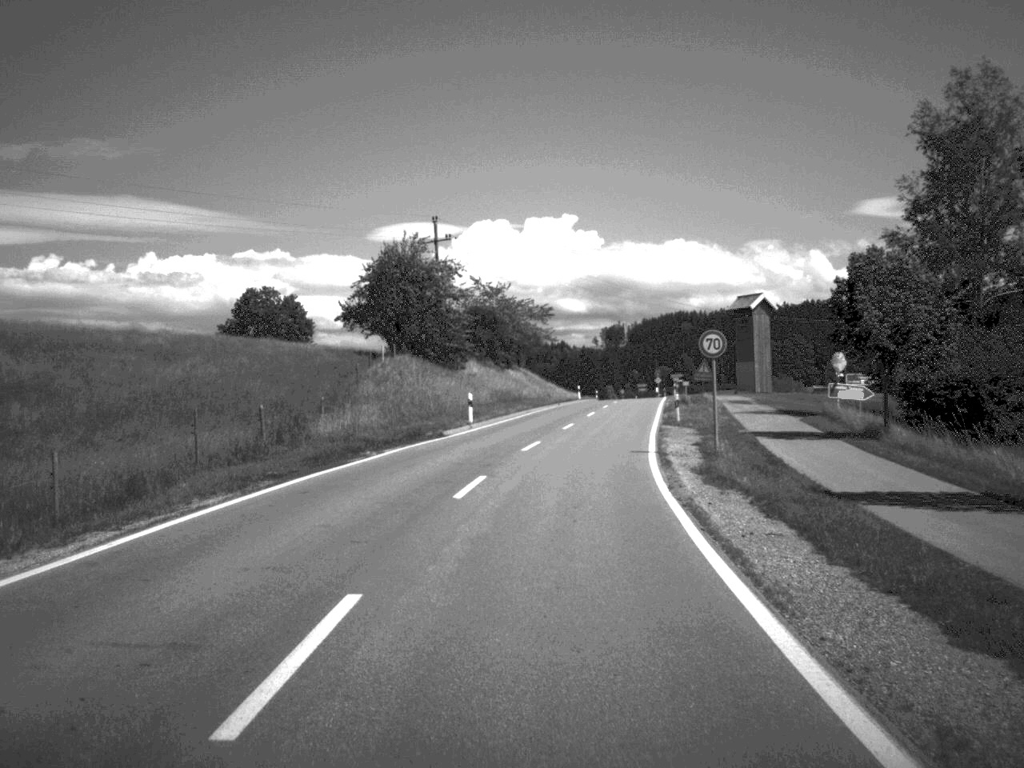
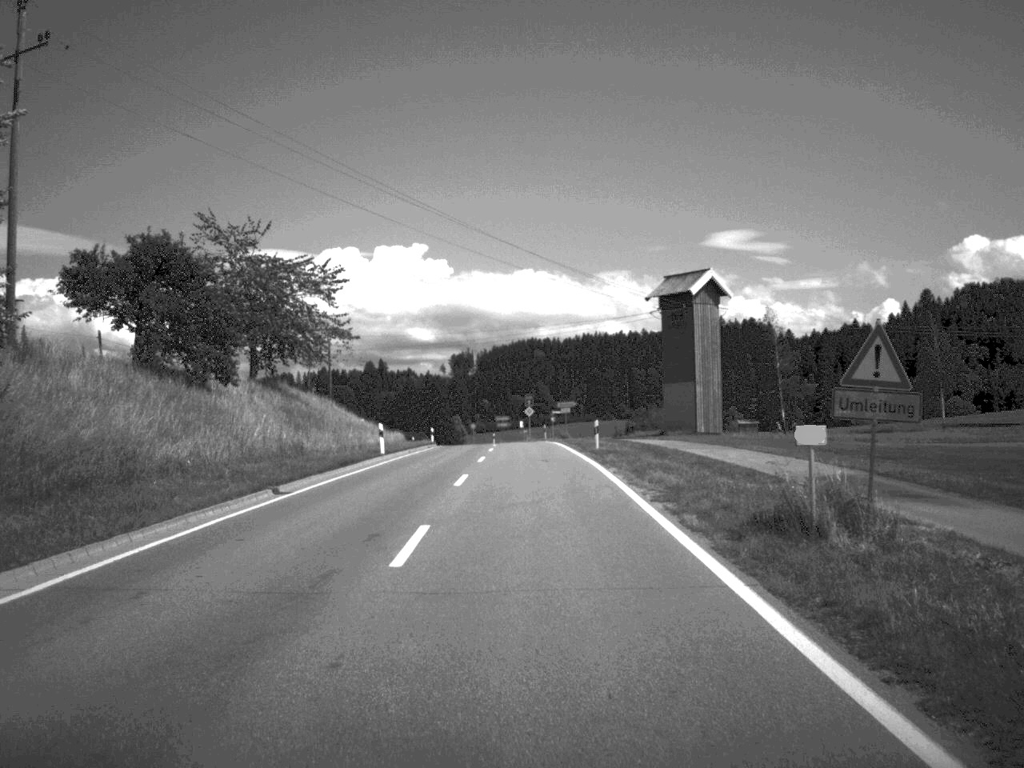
(+3.6, +52.9) m; +6°
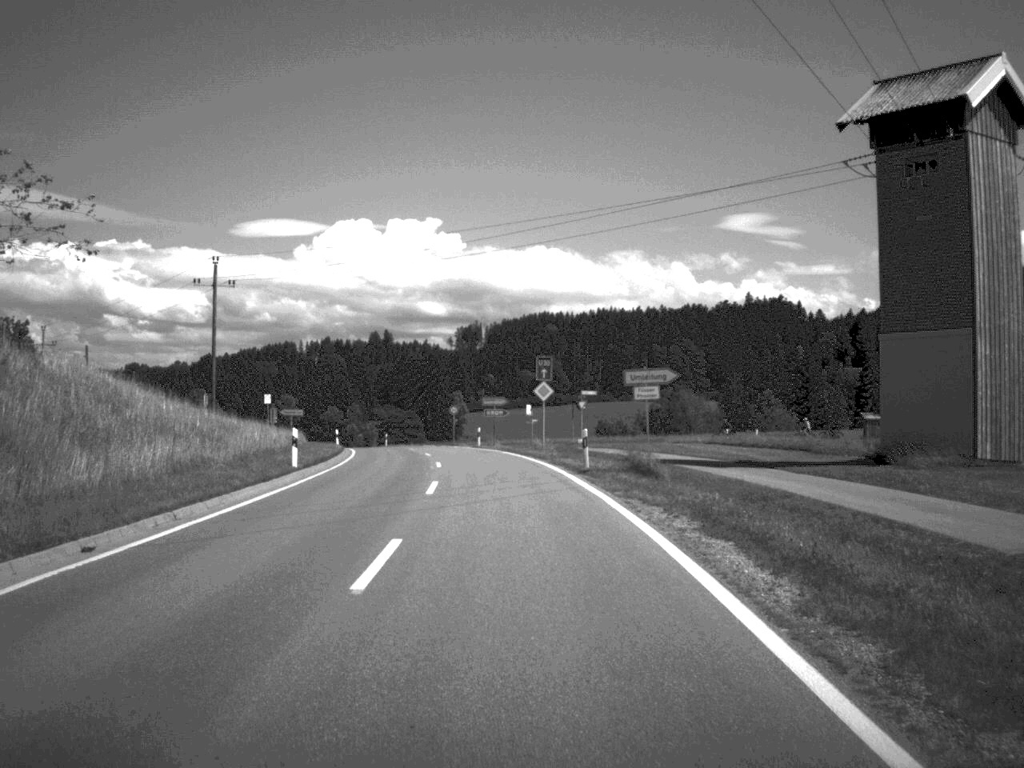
(-0.1, +49.3) m; -1°
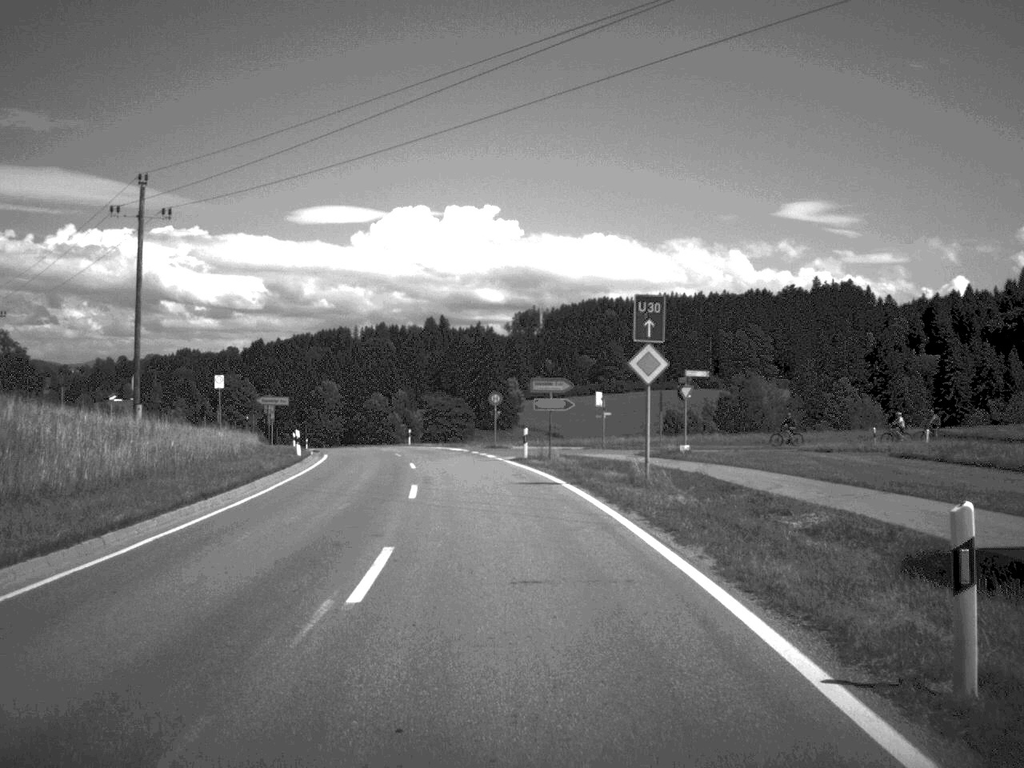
(-0.5, +24.5) m; -3°
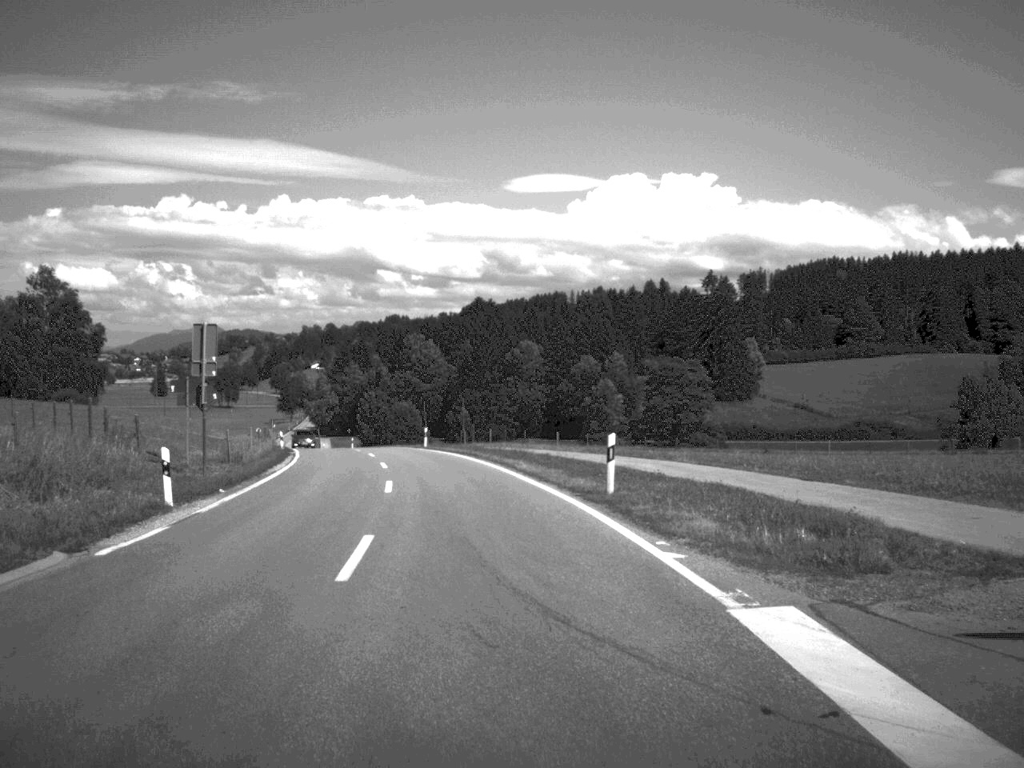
(-4.9, +58.1) m; -10°
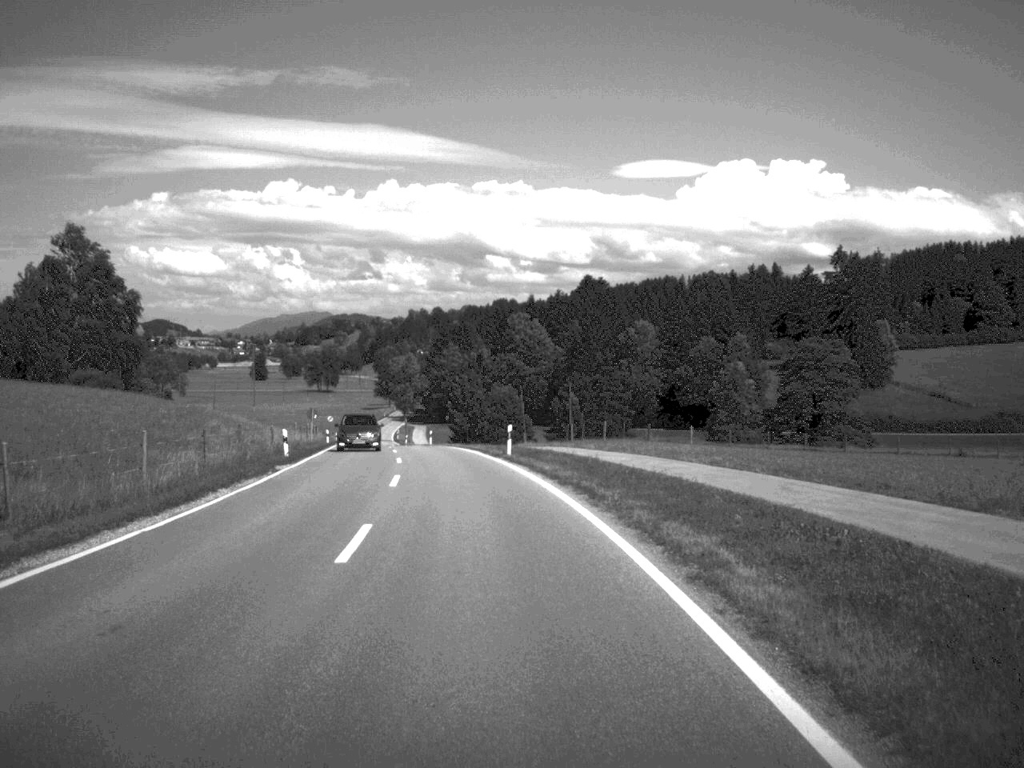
(-0.9, +22.8) m; -5°
